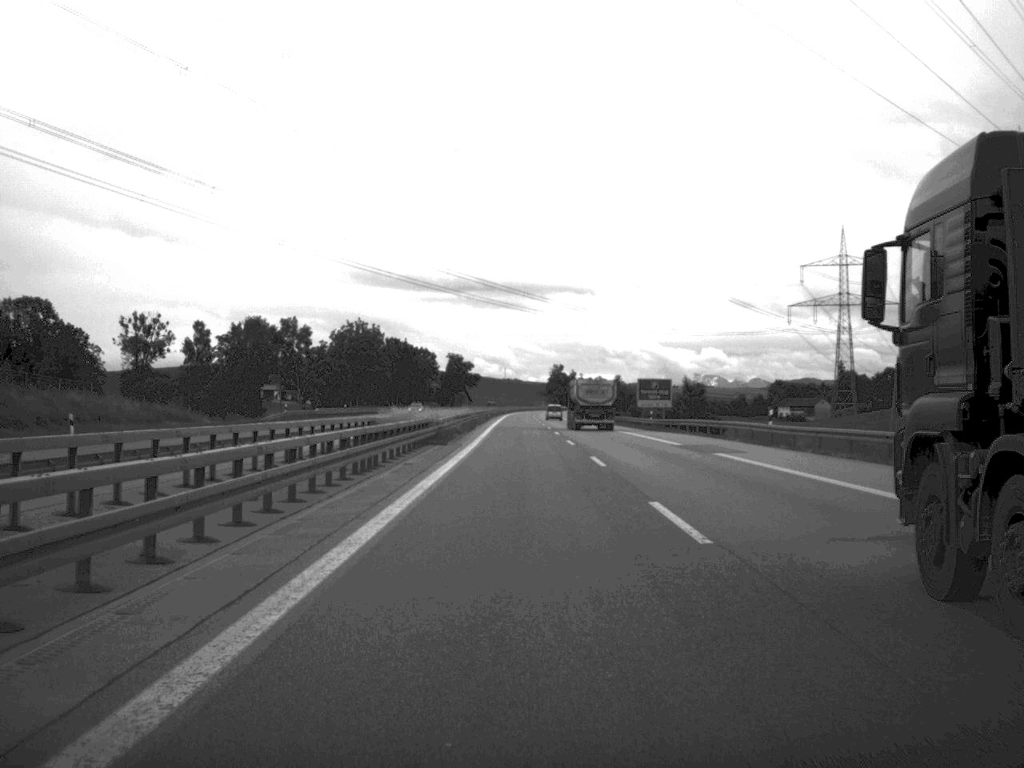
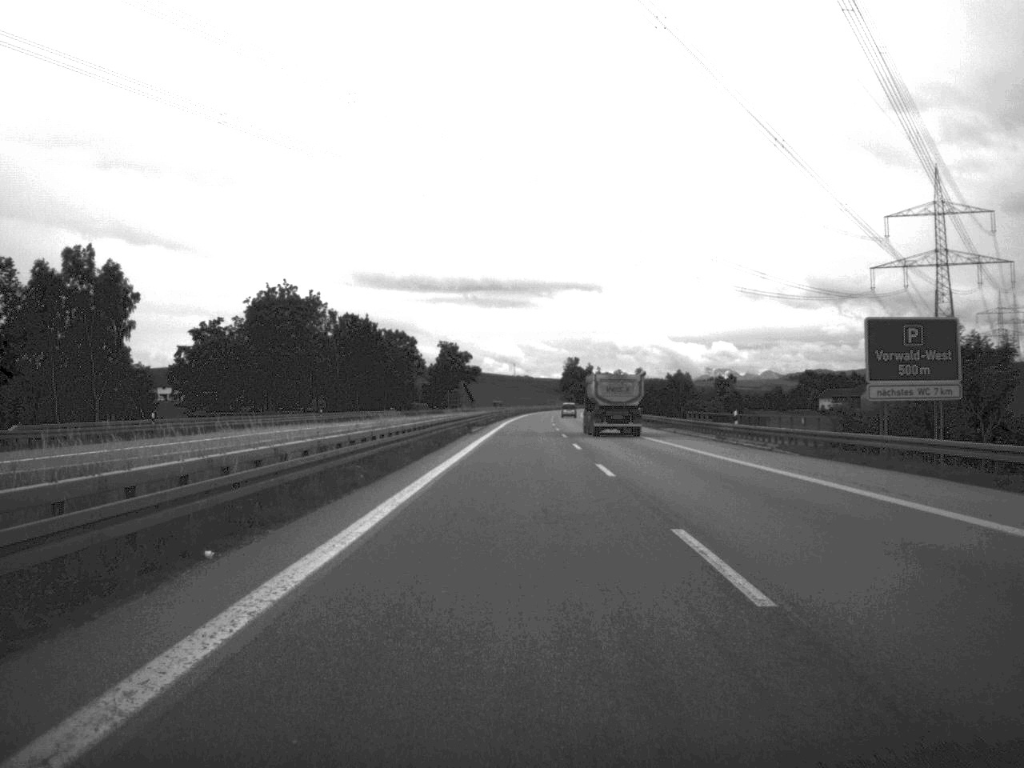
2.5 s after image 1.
(-0.1, +75.1) m; -1°
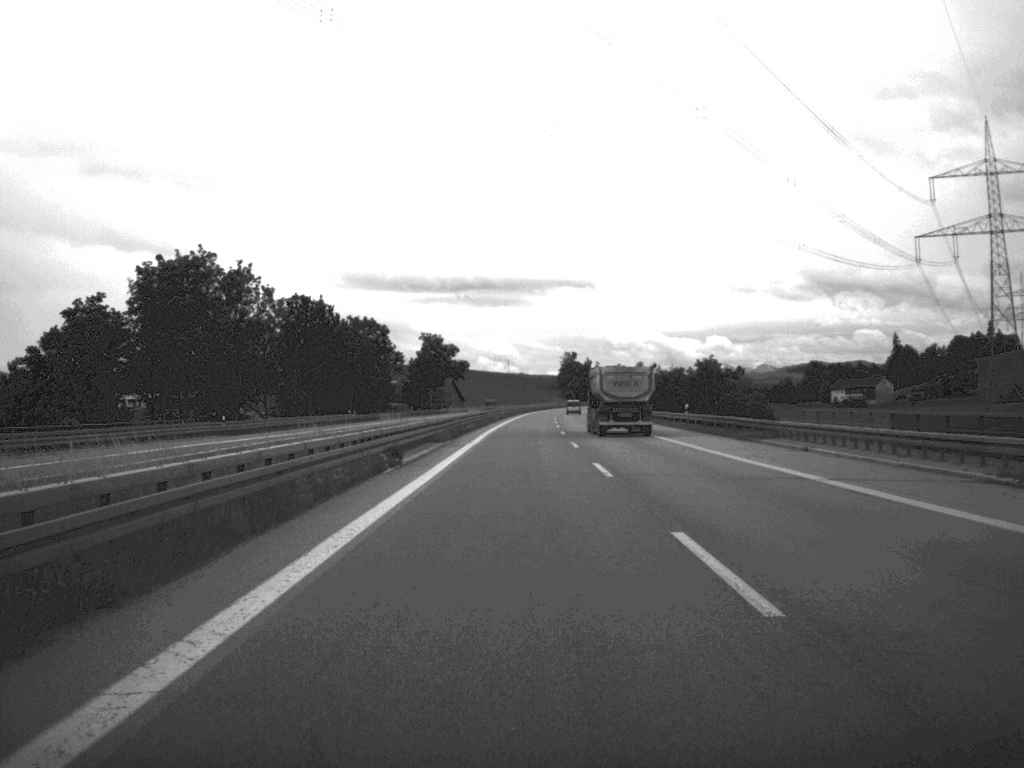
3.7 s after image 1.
(+0.1, +36.0) m; 0°
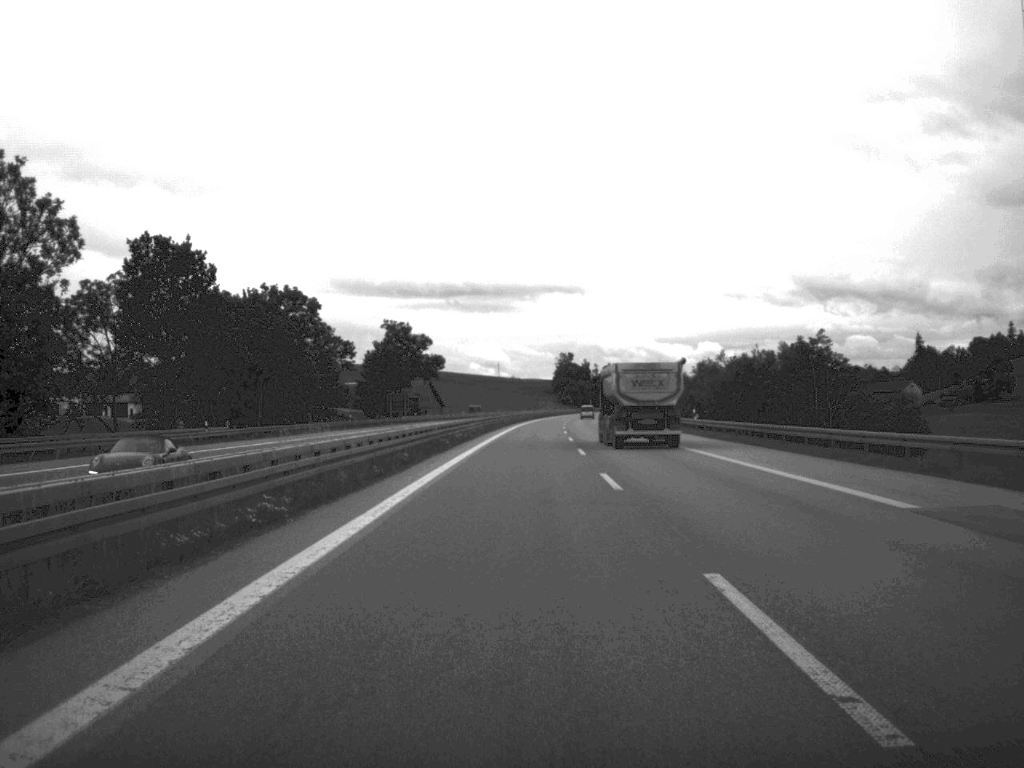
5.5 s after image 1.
(+0.1, +56.6) m; 0°
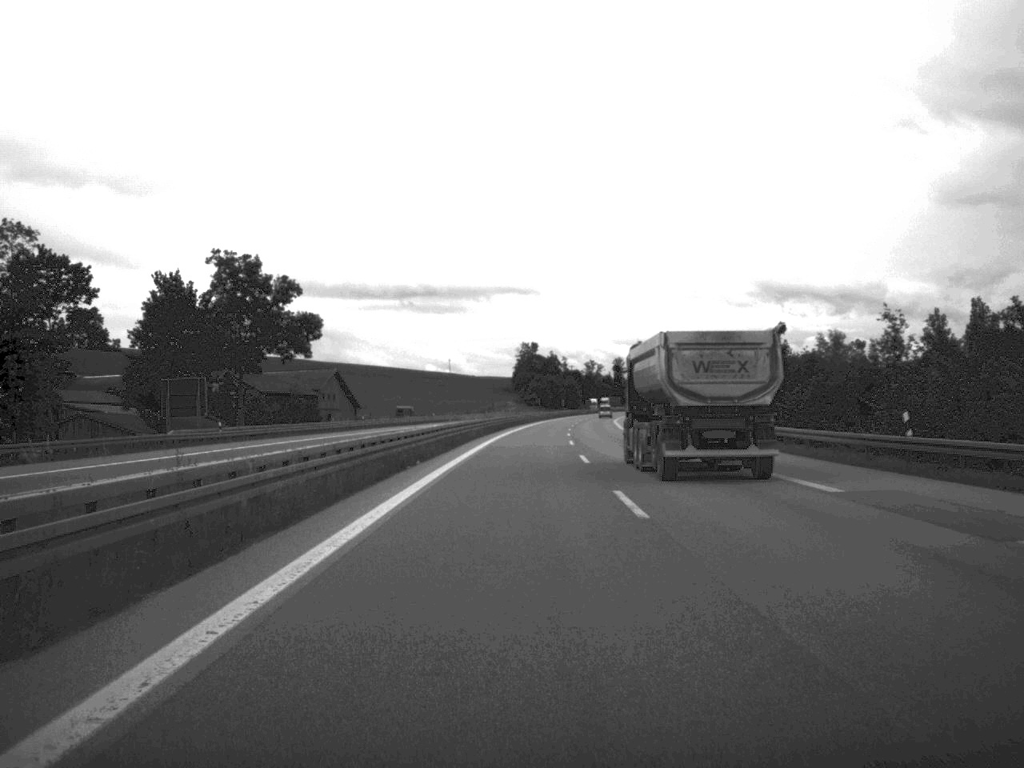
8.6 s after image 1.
(+1.0, +95.6) m; +2°
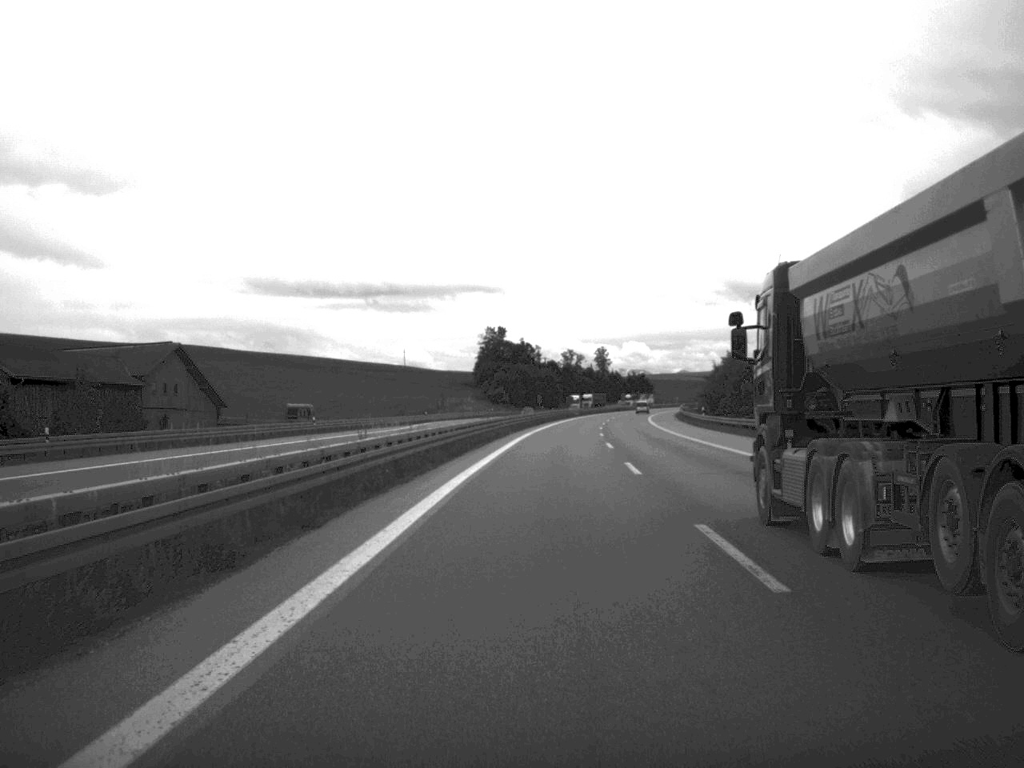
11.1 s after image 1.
(+0.6, +80.5) m; +1°
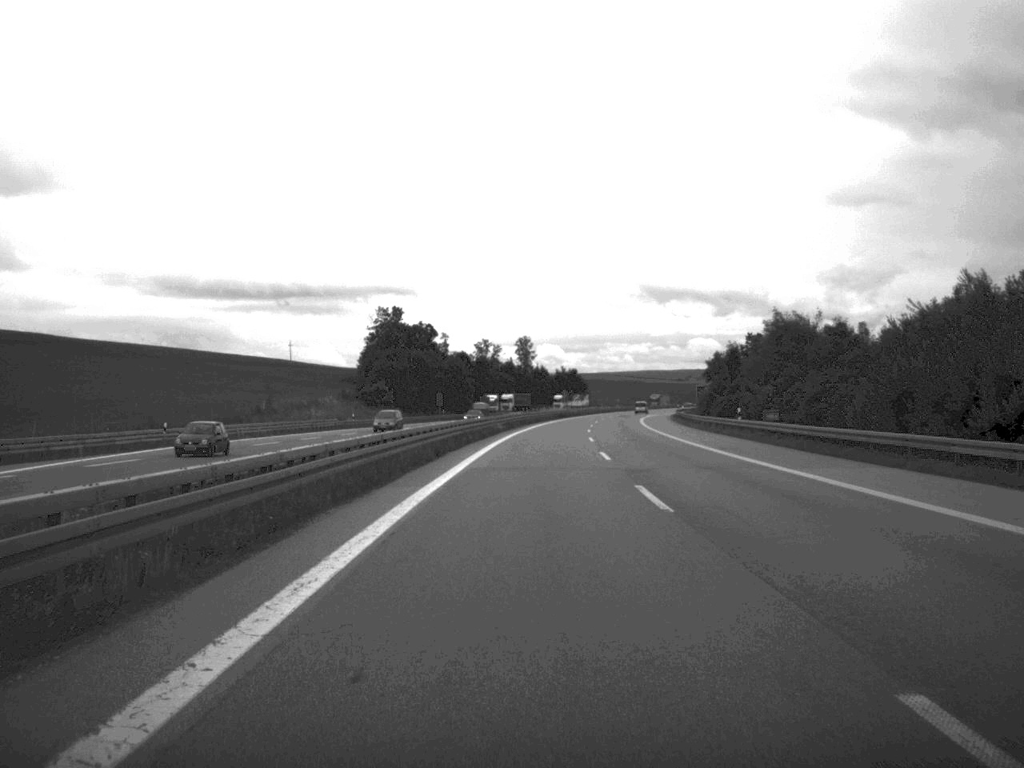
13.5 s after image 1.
(+2.6, +80.9) m; +4°
